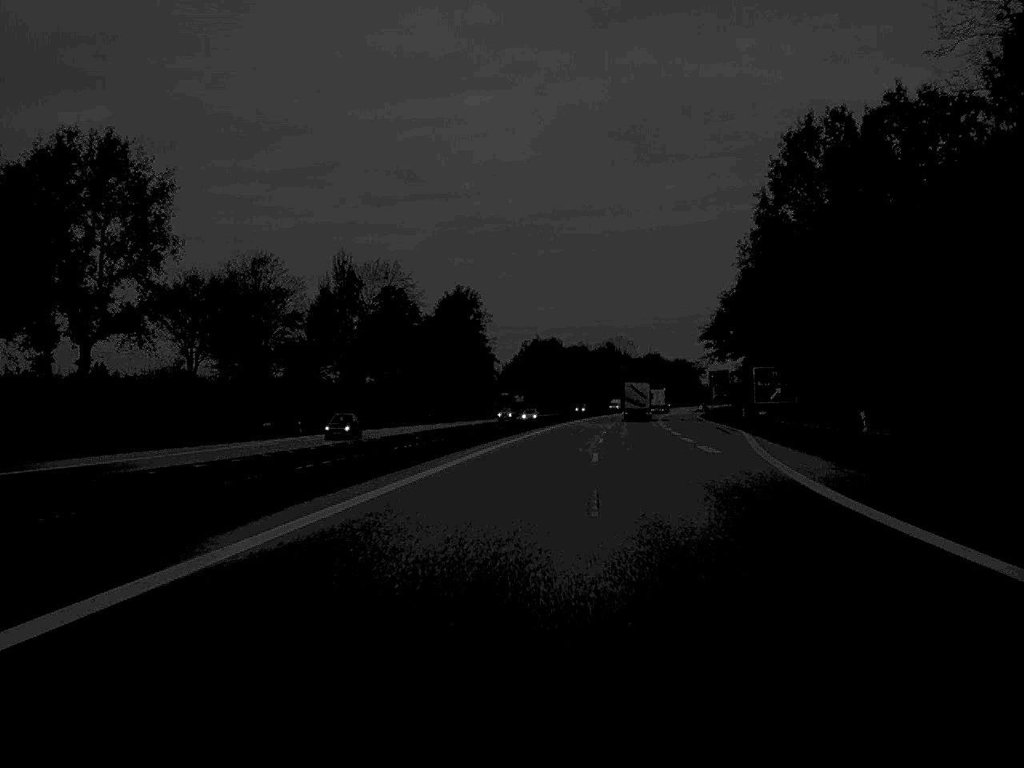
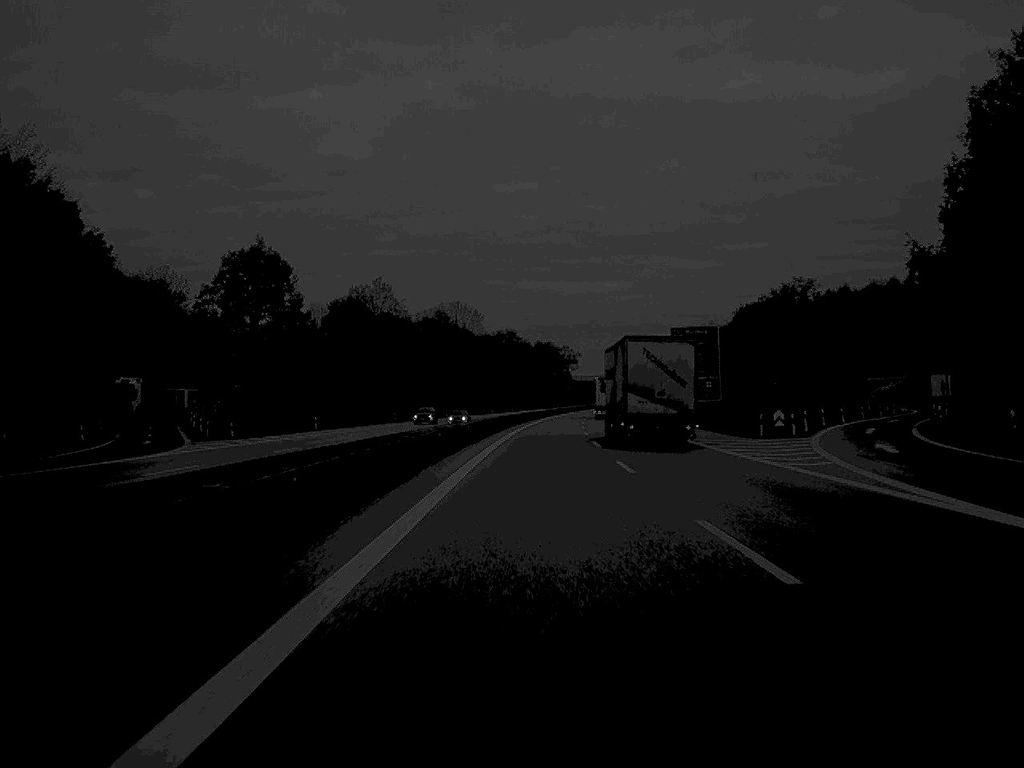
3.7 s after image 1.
(+12.1, +167.2) m; +7°
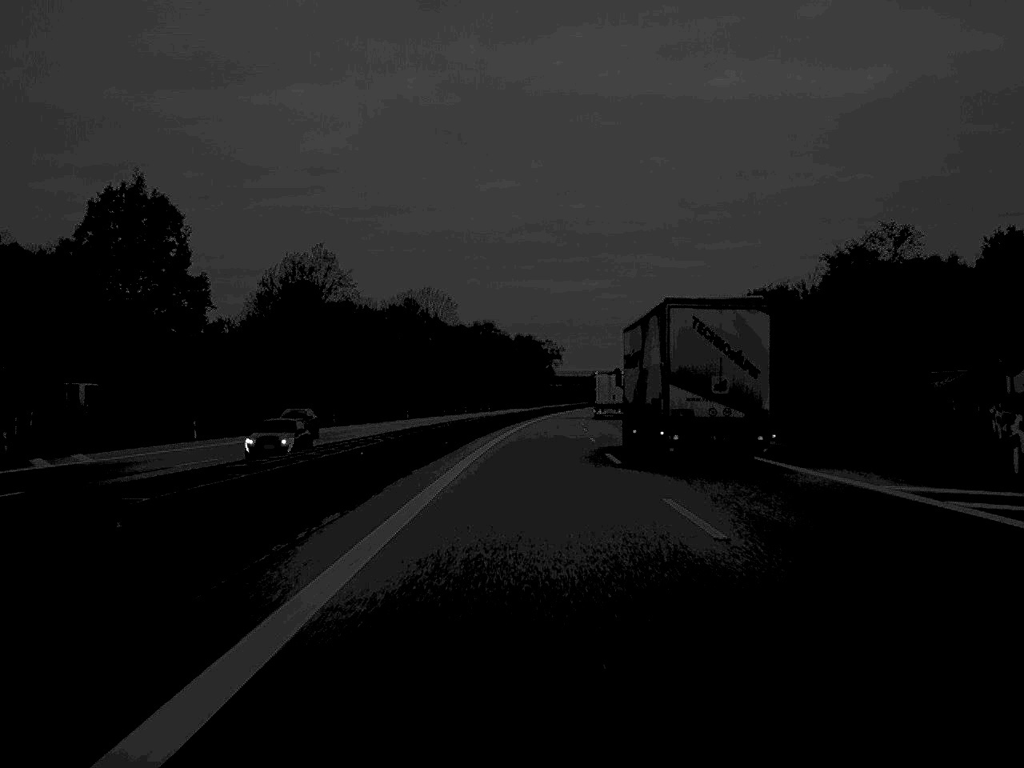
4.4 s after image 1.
(+0.2, +32.5) m; +1°
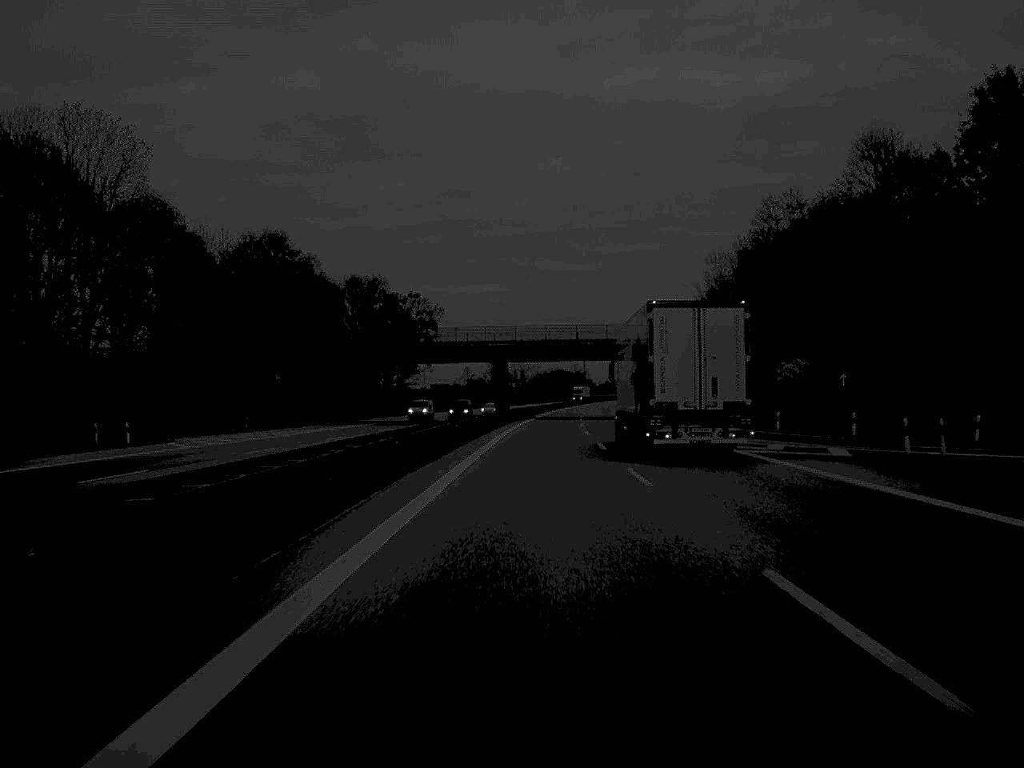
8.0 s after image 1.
(+6.7, +168.4) m; +5°
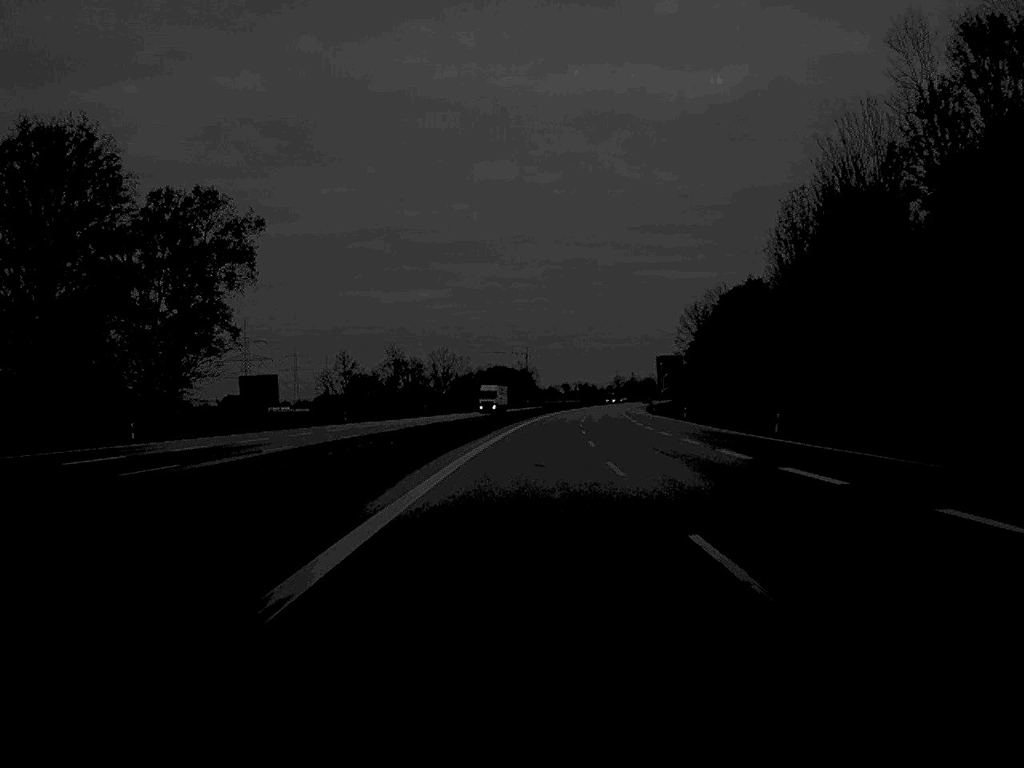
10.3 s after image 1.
(+2.5, +102.7) m; +3°
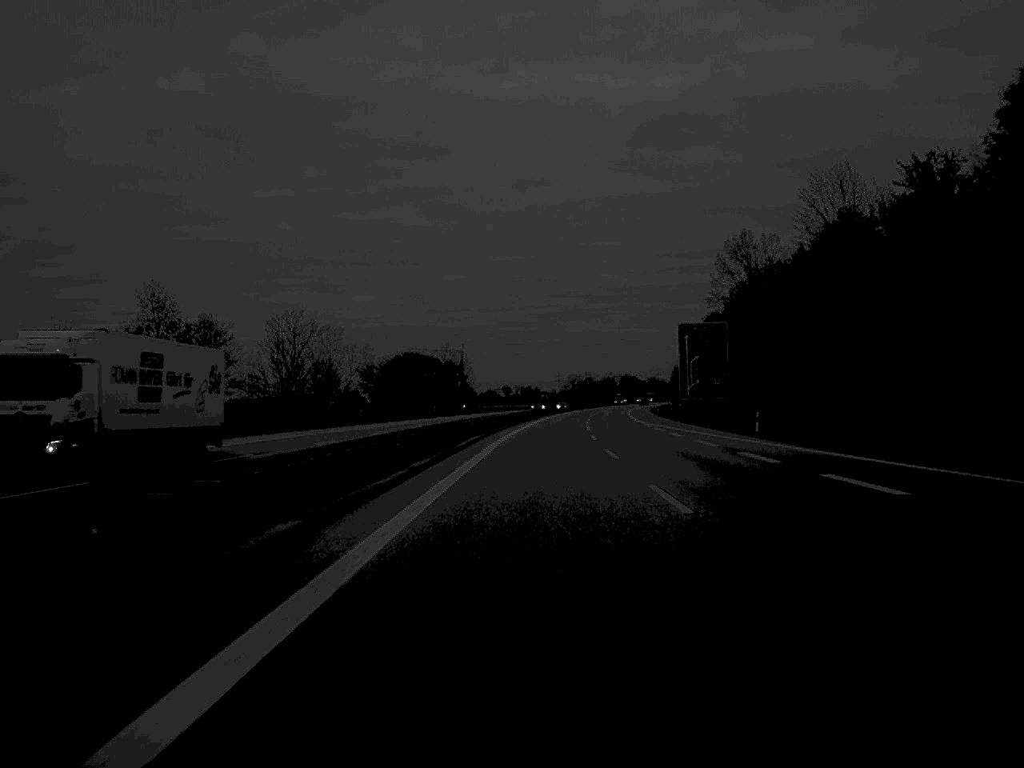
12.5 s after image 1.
(+2.2, +98.1) m; +3°
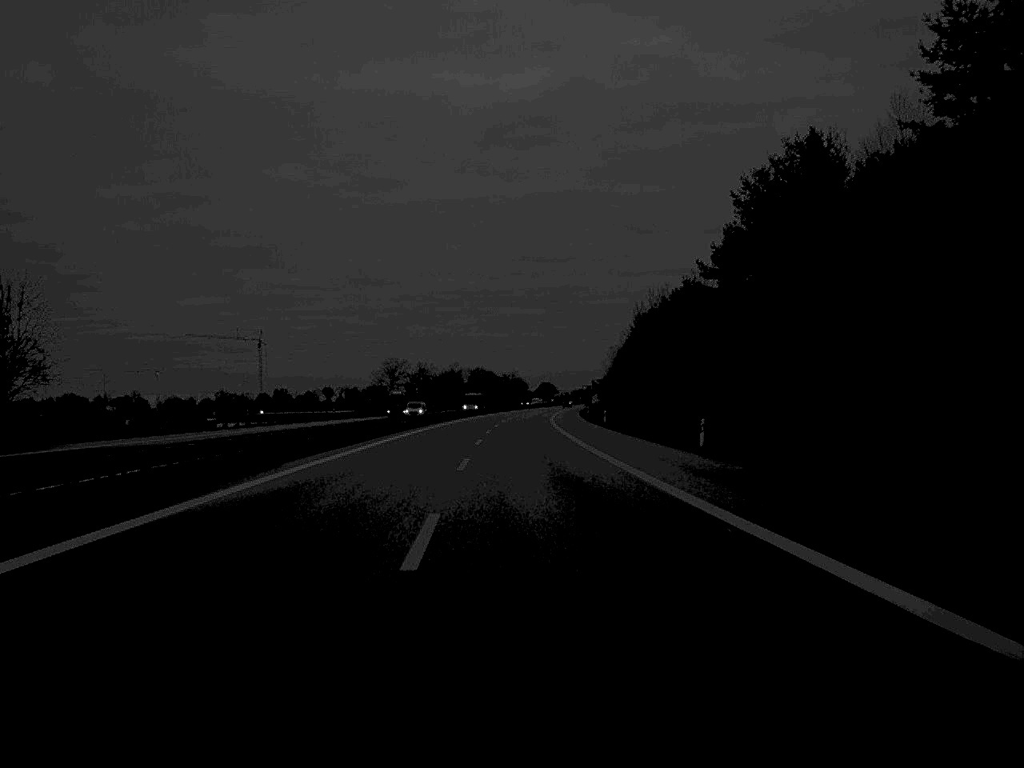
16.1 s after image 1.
(+10.3, +165.6) m; +7°
